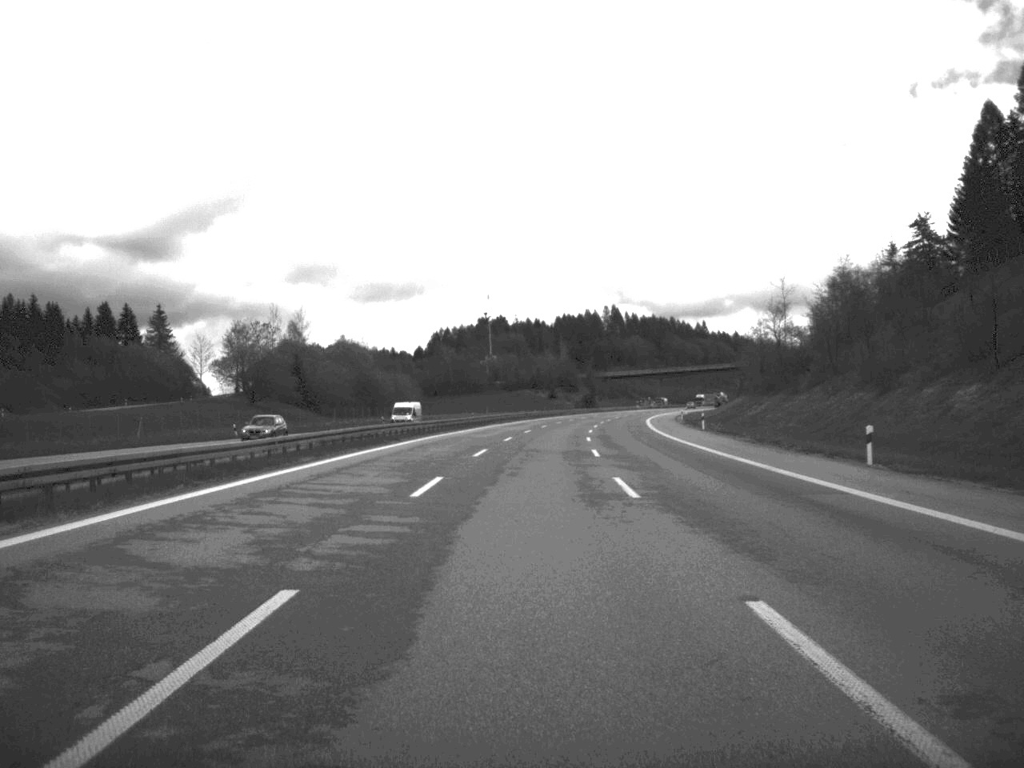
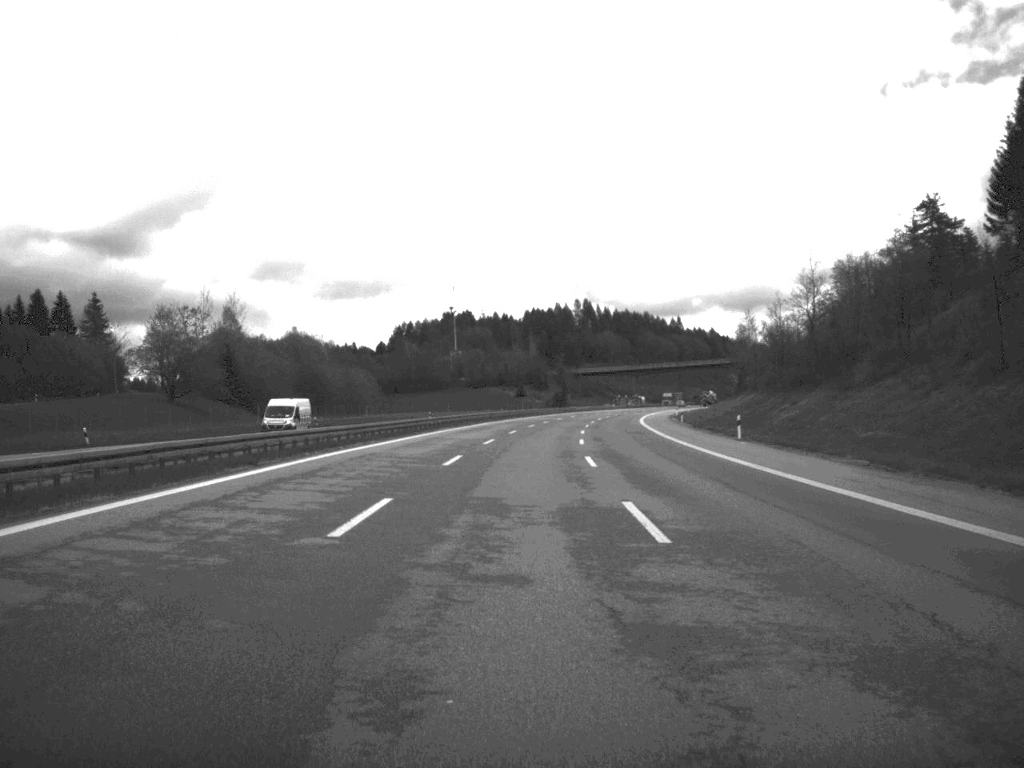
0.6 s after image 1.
(+0.3, +24.5) m; +1°
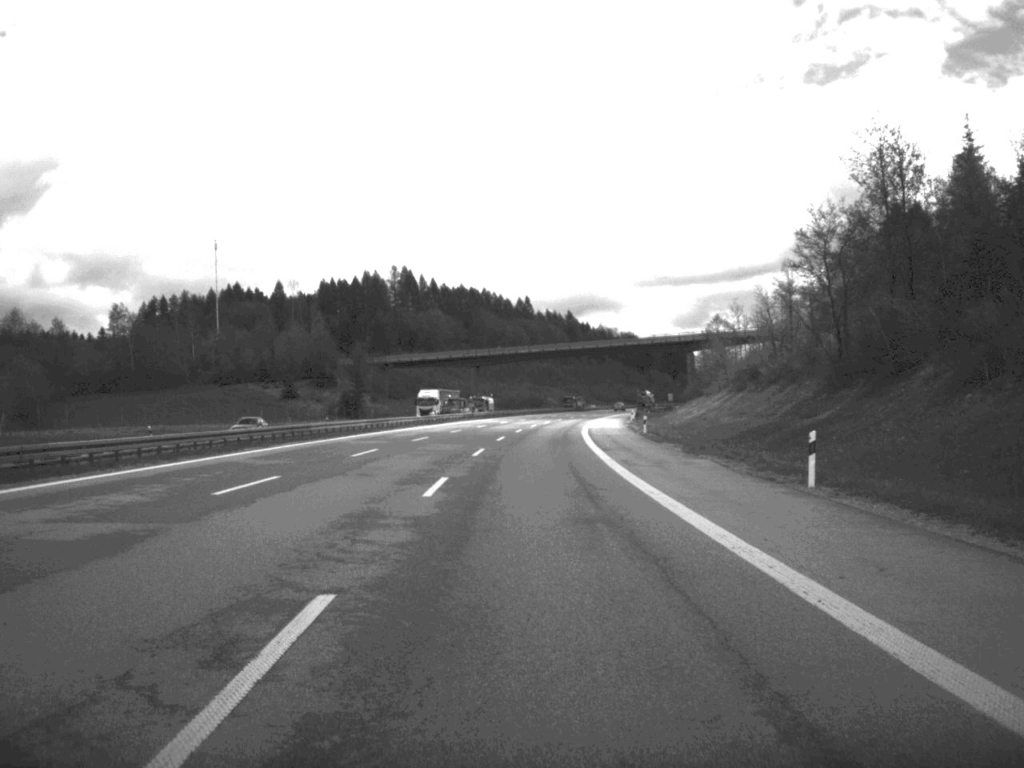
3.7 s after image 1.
(+9.2, +129.6) m; +7°
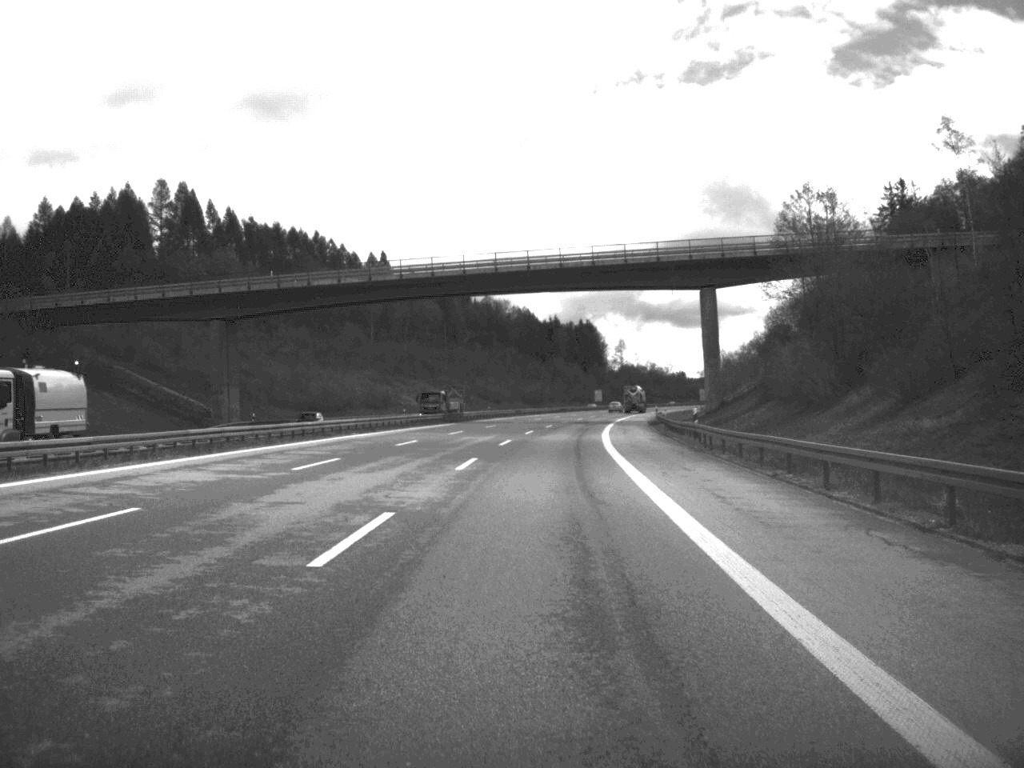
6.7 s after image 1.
(+5.6, +130.0) m; +5°
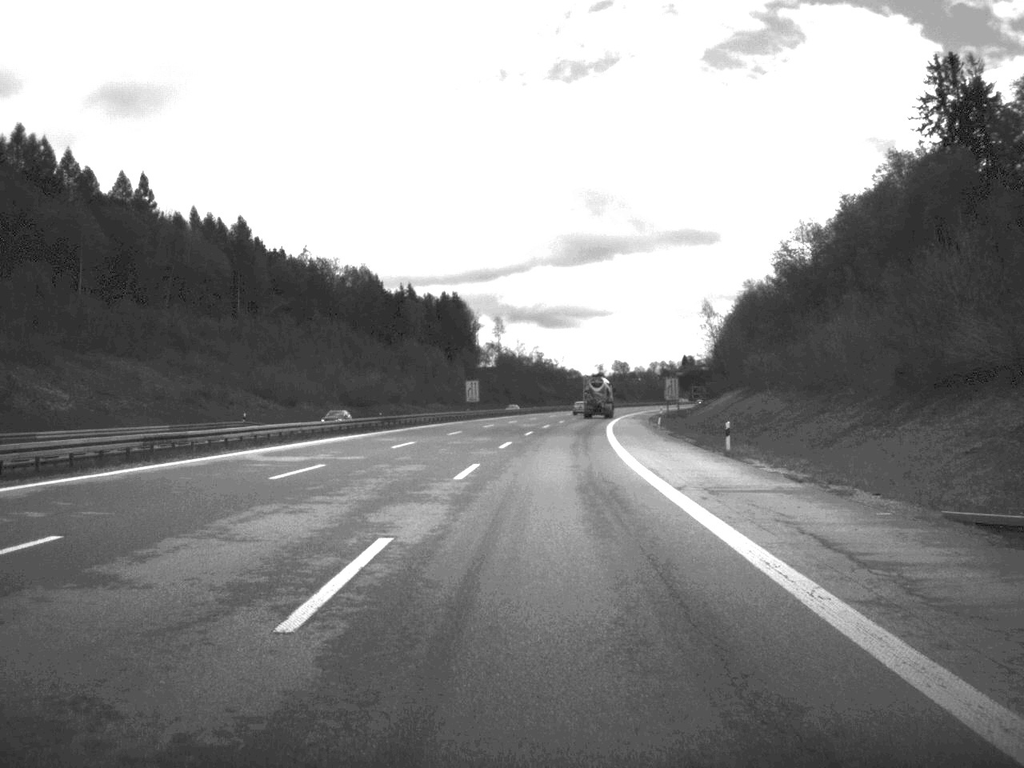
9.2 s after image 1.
(+5.3, +106.4) m; +6°
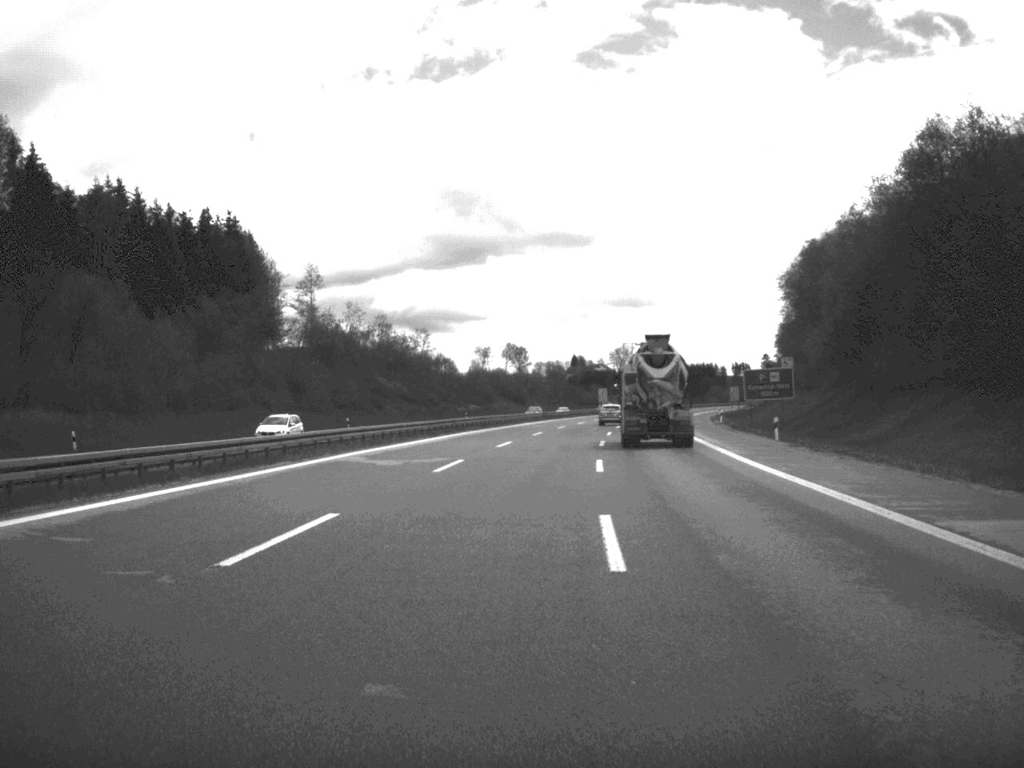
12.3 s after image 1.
(+6.1, +134.4) m; +5°
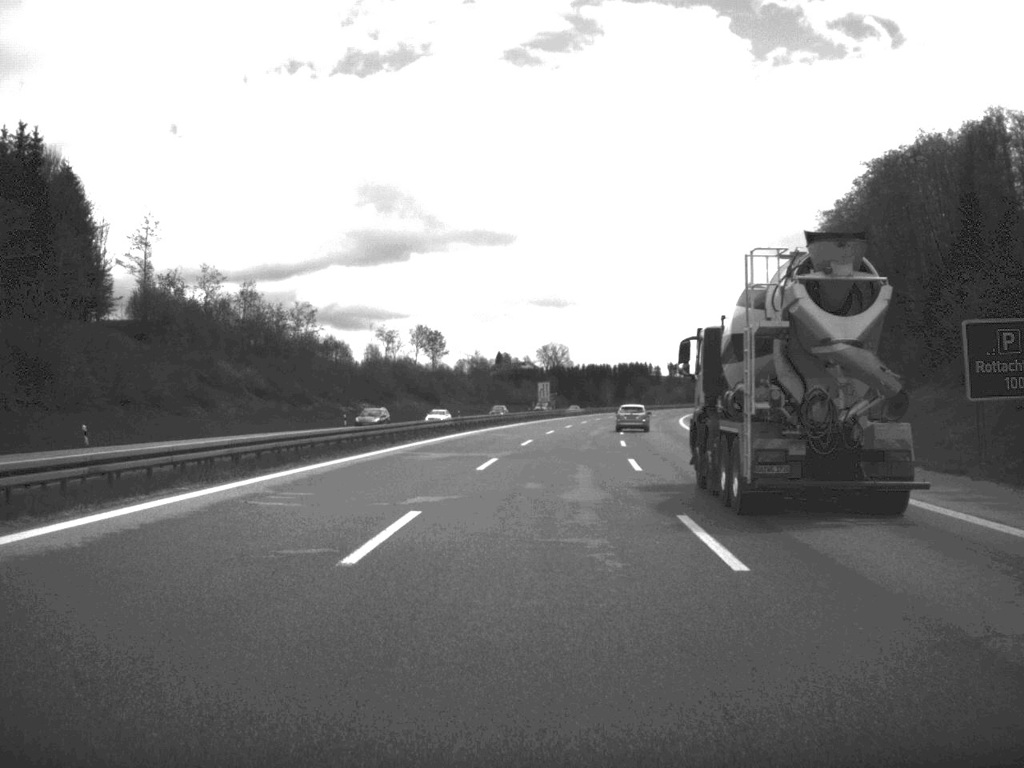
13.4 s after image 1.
(+1.4, +51.4) m; +3°
